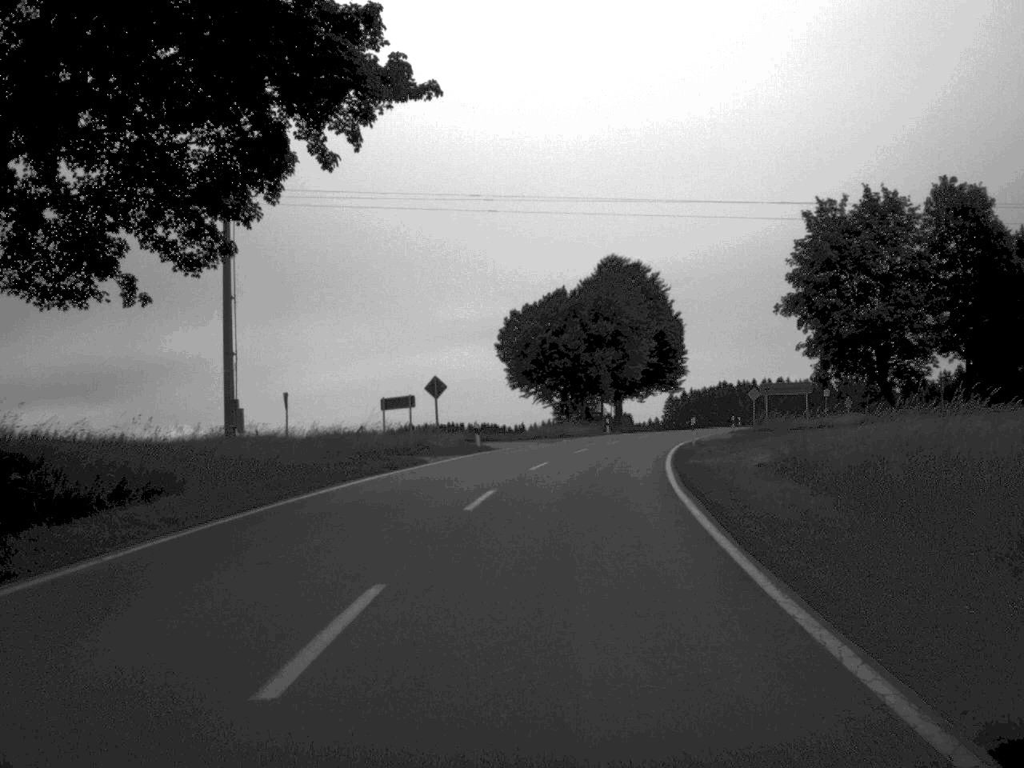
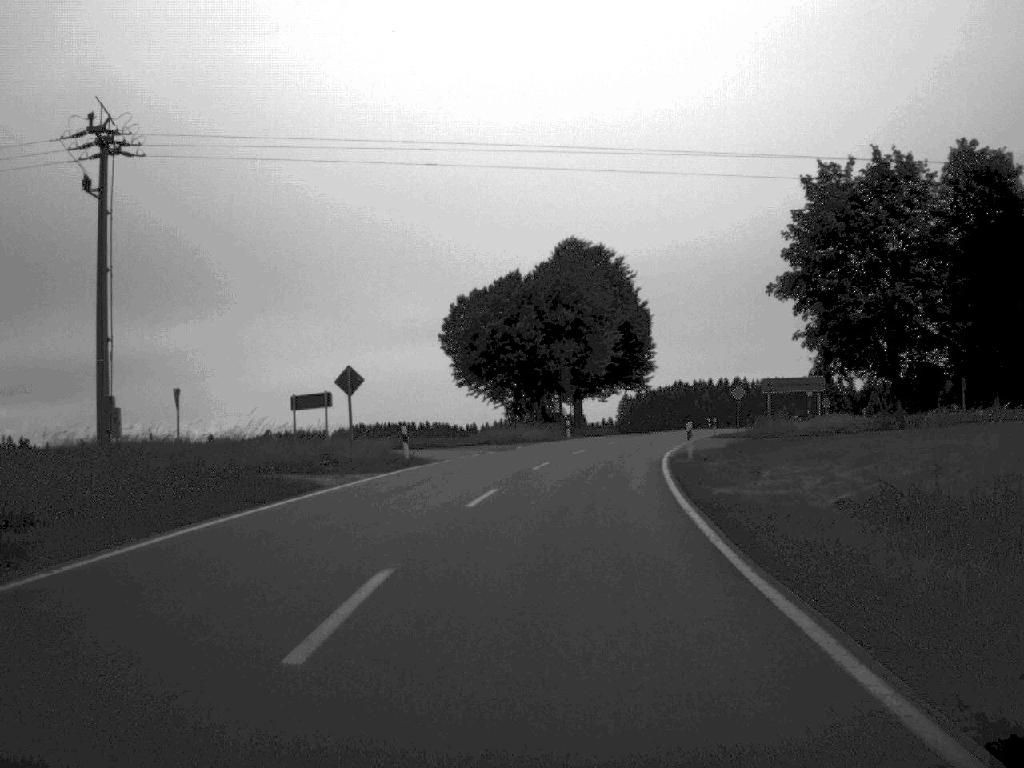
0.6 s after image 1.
(+0.2, +10.8) m; +2°
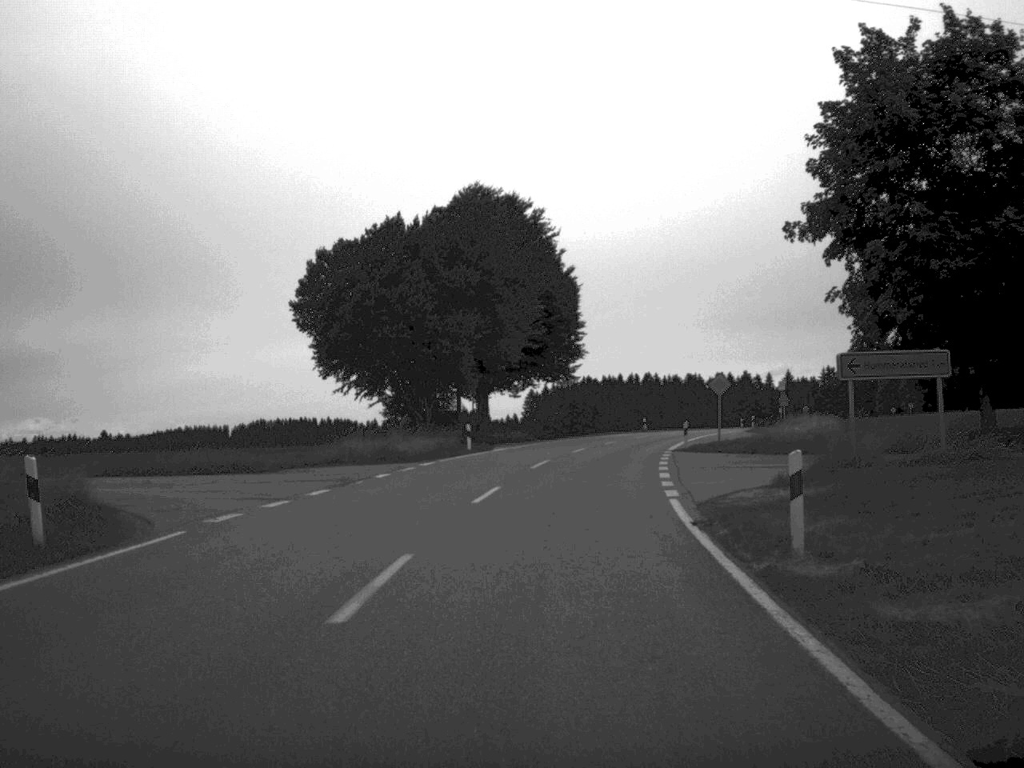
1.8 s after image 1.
(+0.8, +21.8) m; +4°
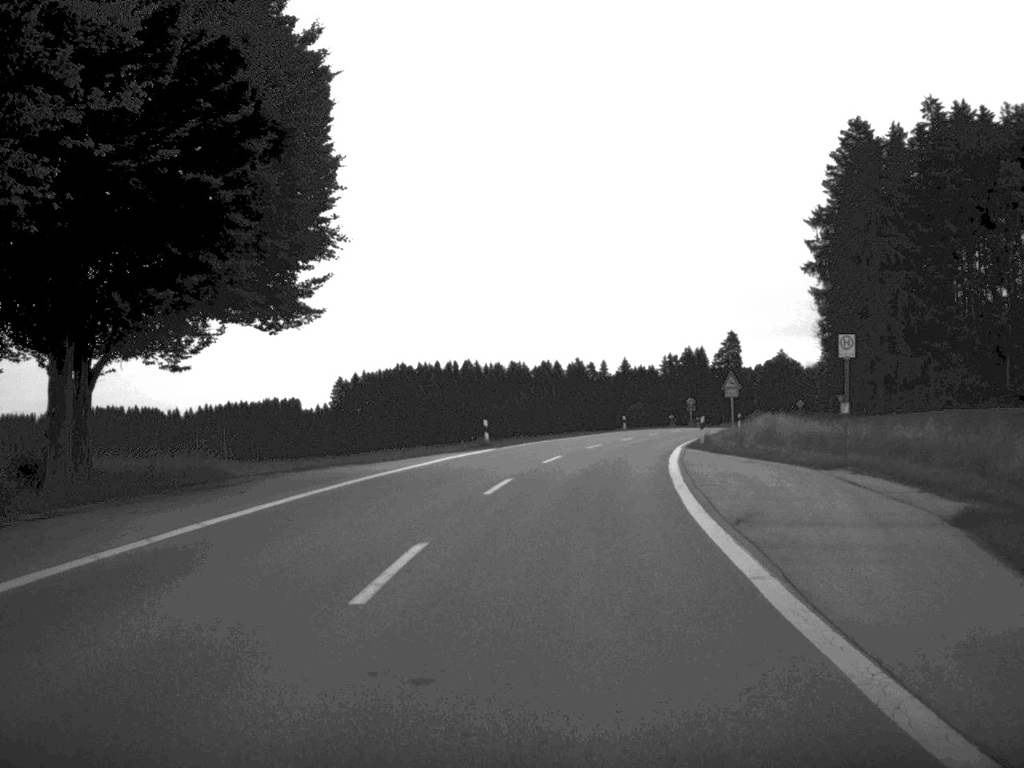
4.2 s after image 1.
(+3.2, +45.5) m; +8°
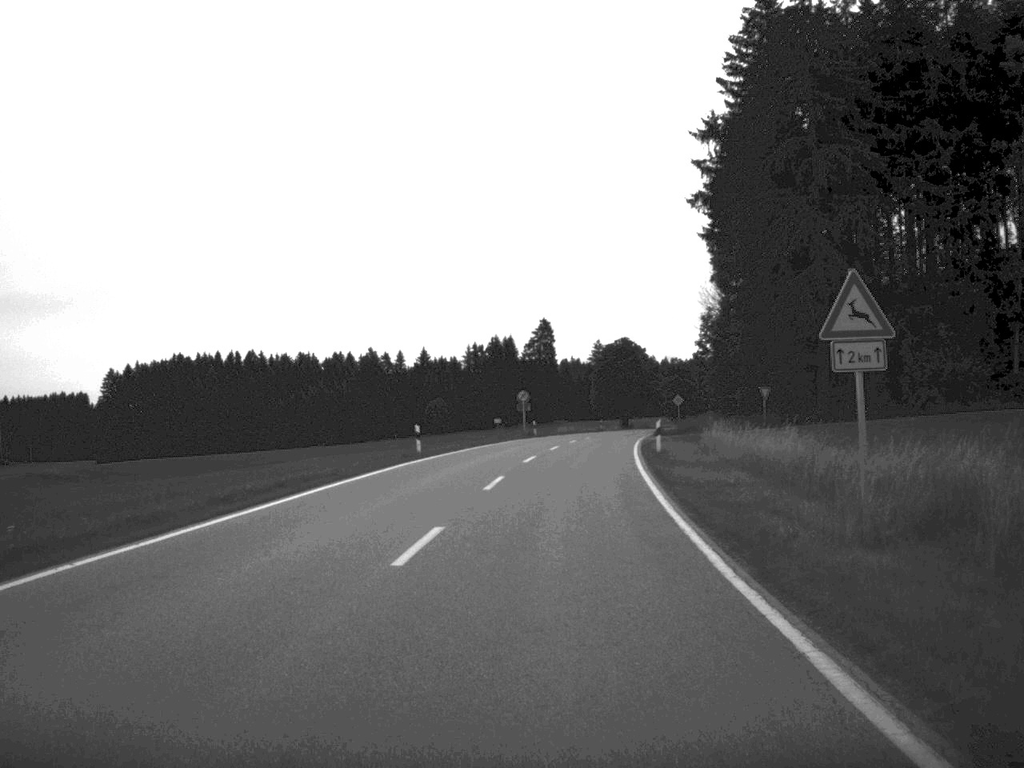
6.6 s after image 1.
(+3.4, +43.8) m; +9°
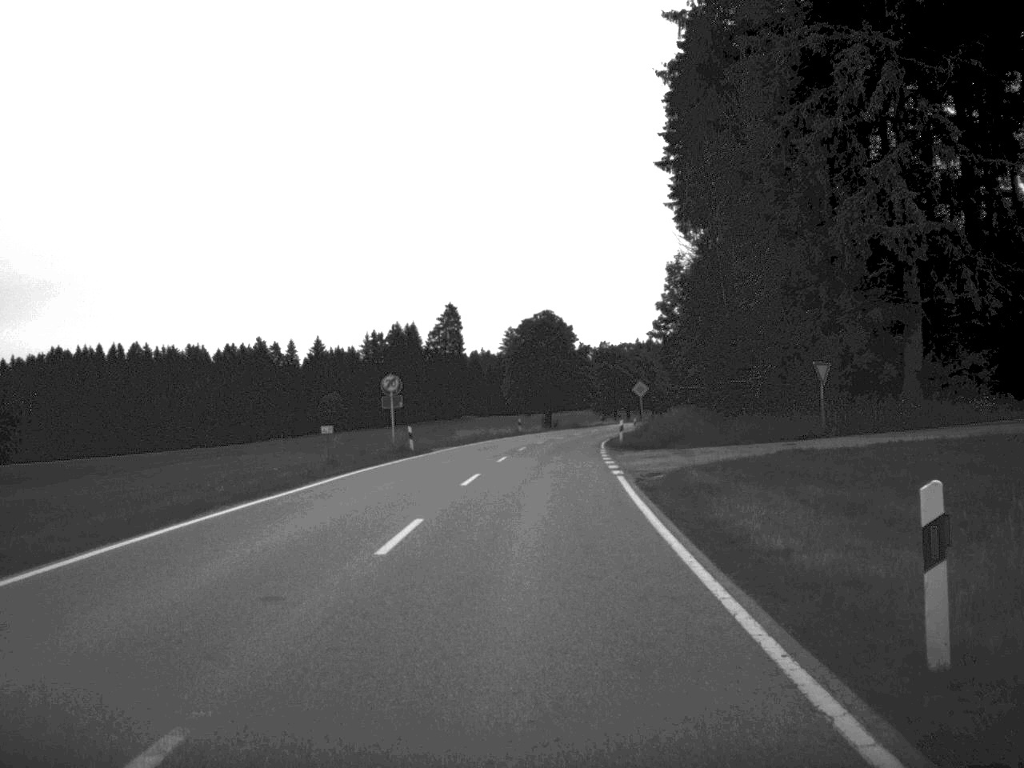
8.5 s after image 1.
(+1.4, +33.7) m; +4°
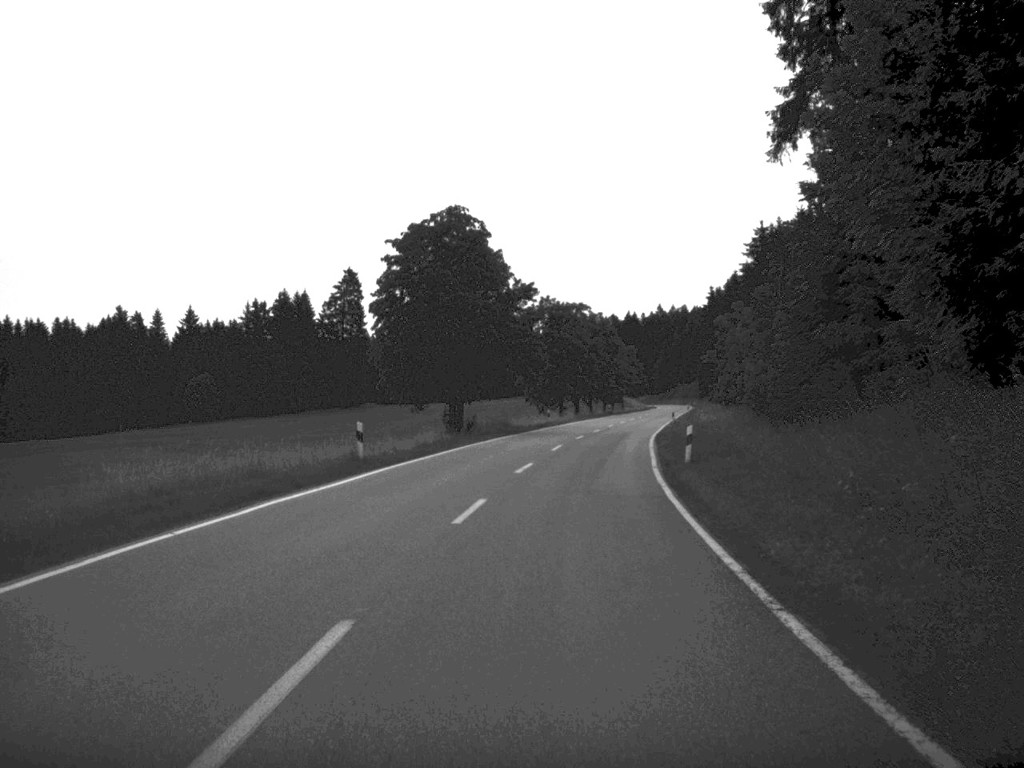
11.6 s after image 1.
(+1.5, +55.3) m; +3°
